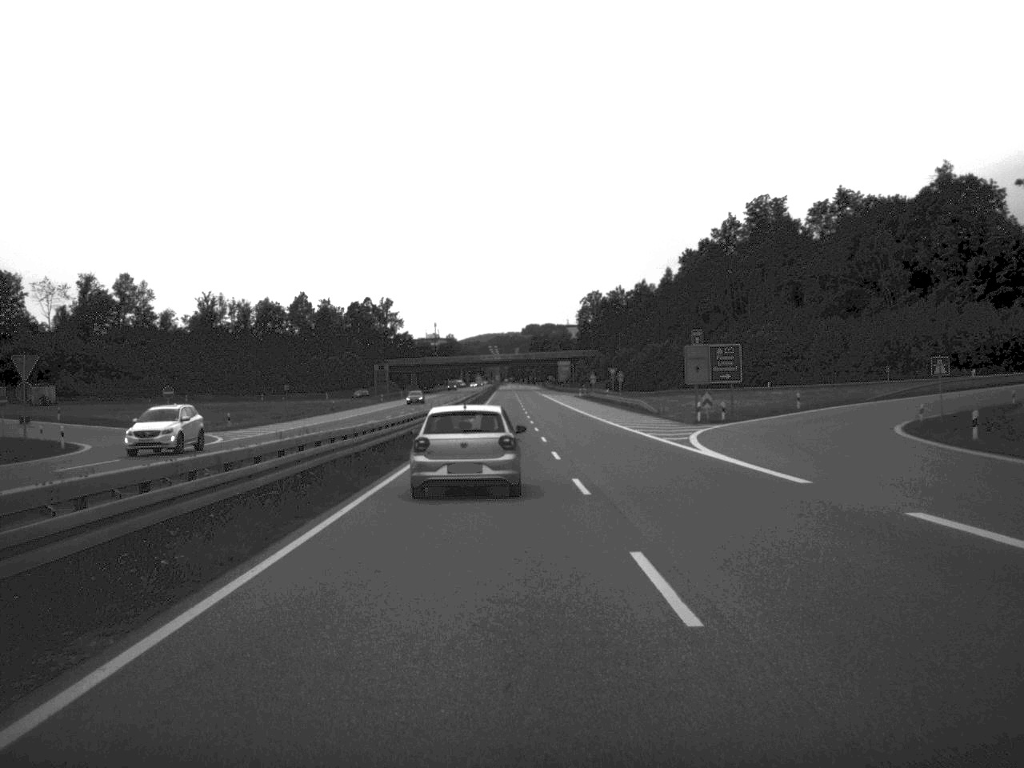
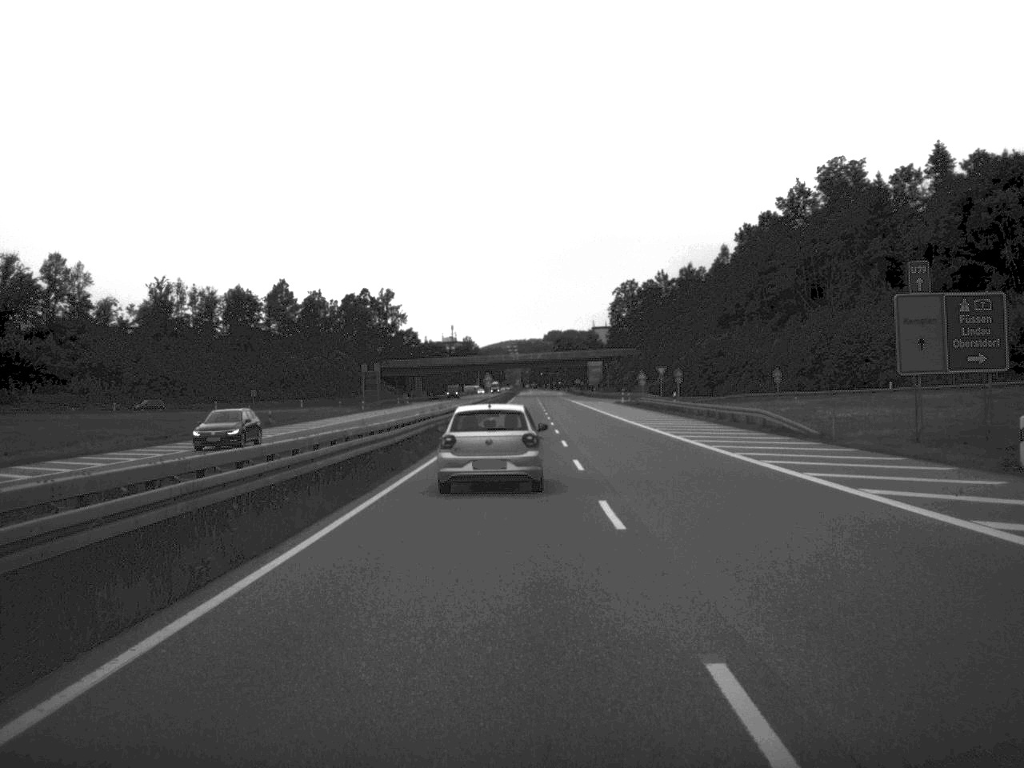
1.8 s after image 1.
(-0.4, +39.5) m; -1°
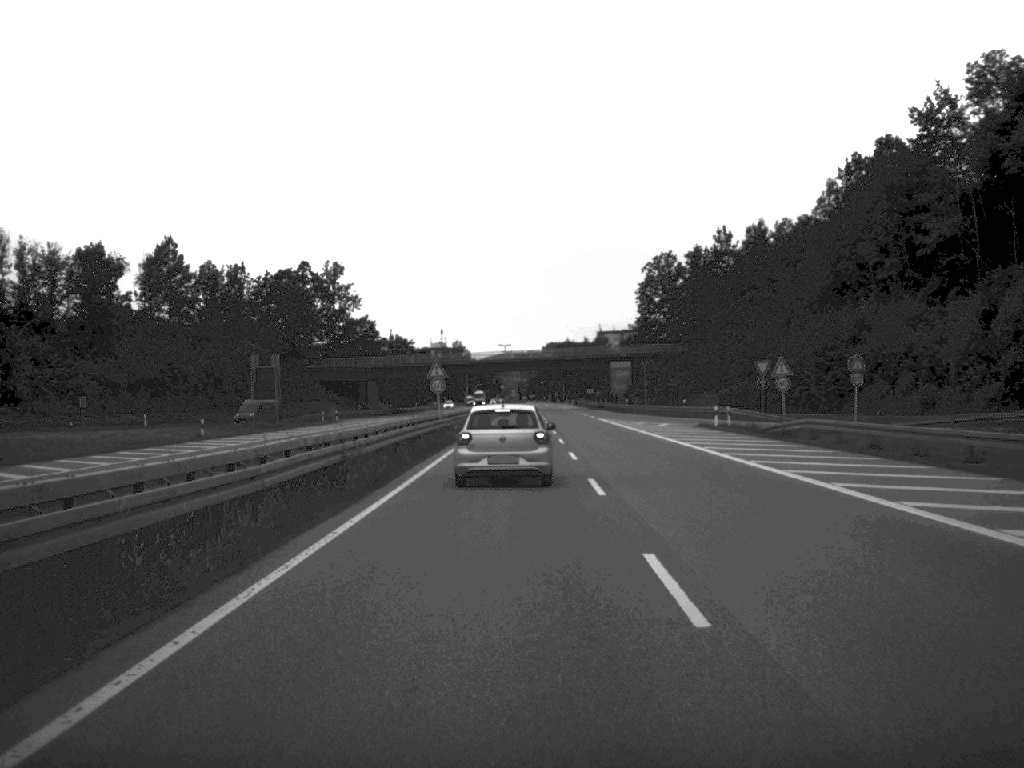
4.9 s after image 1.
(0.0, +63.7) m; 0°
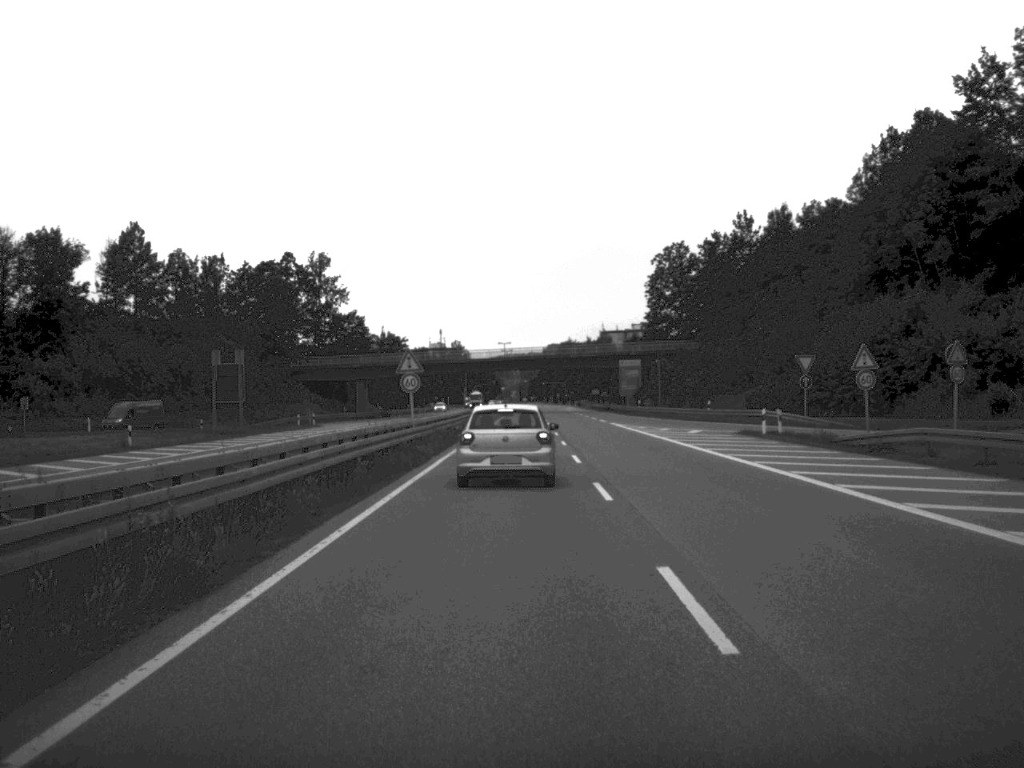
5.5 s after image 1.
(0.0, +12.5) m; 0°
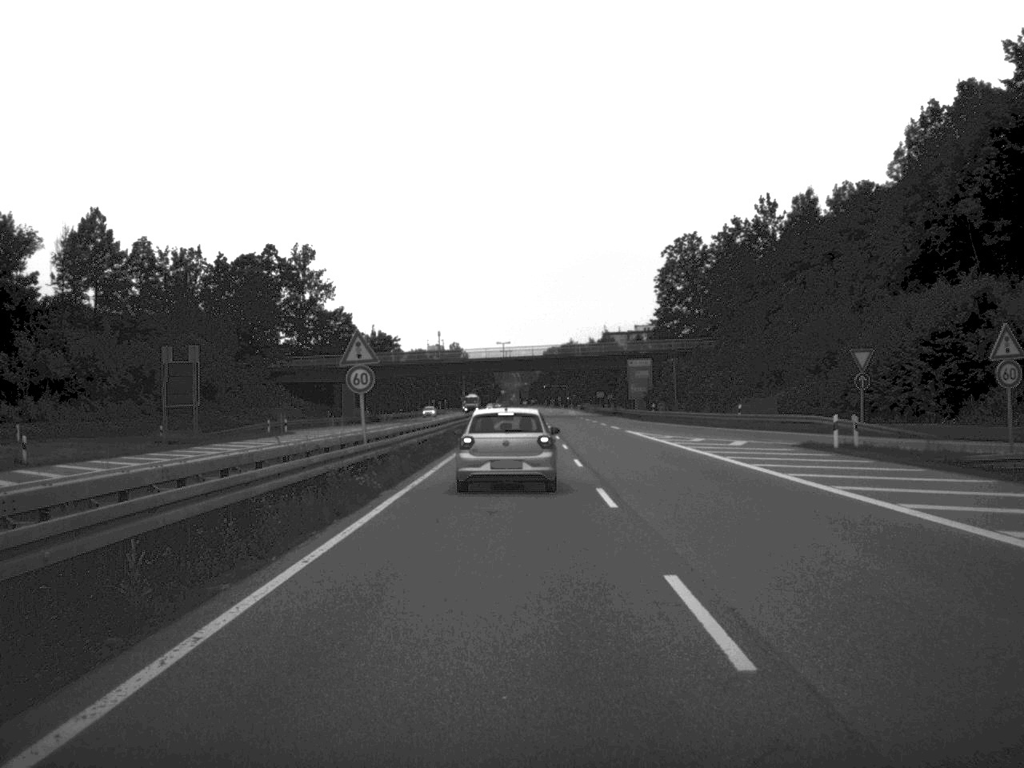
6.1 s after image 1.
(0.0, +11.8) m; 0°
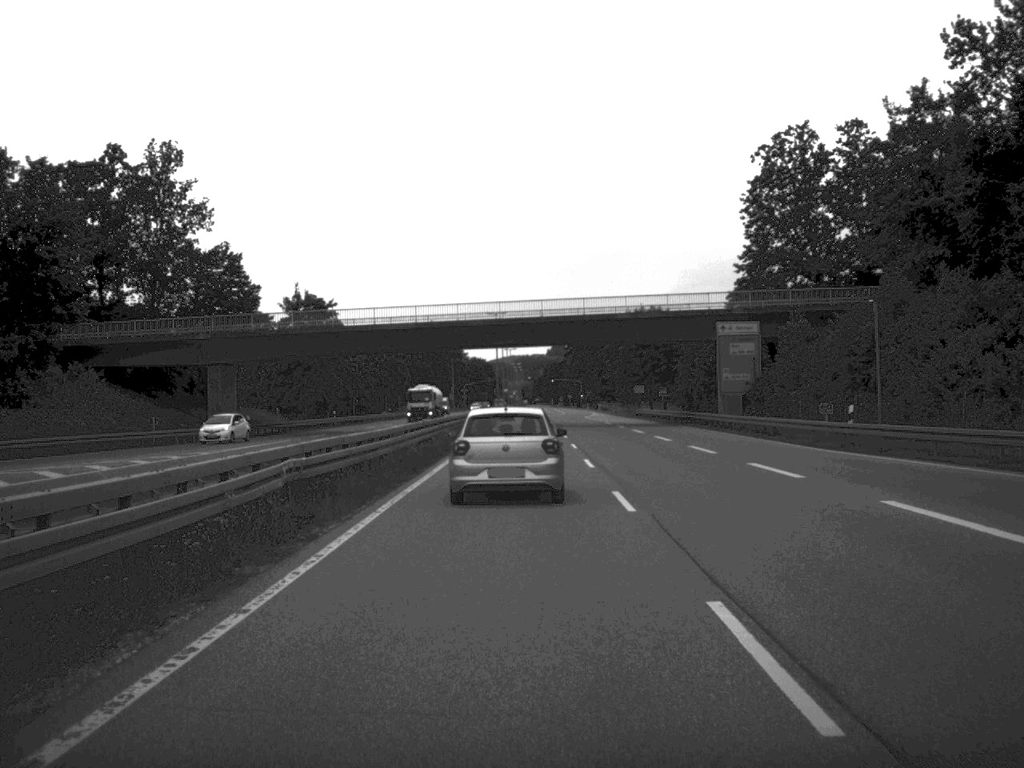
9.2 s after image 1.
(-0.1, +59.4) m; 0°
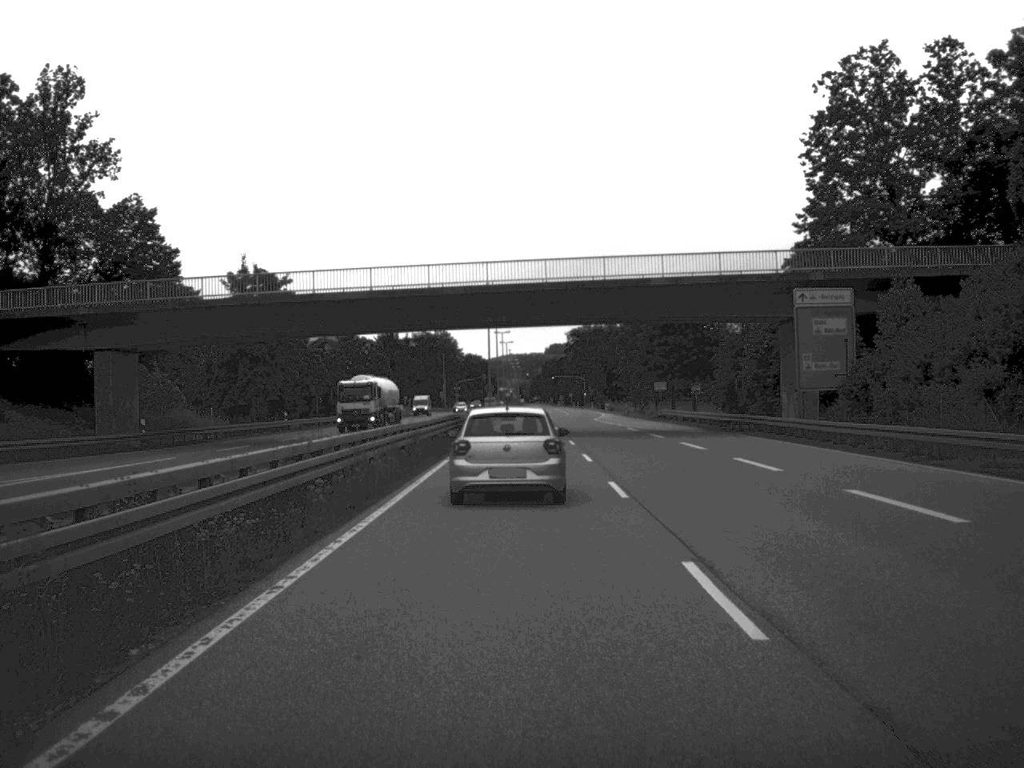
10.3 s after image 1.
(0.0, +21.0) m; 0°
